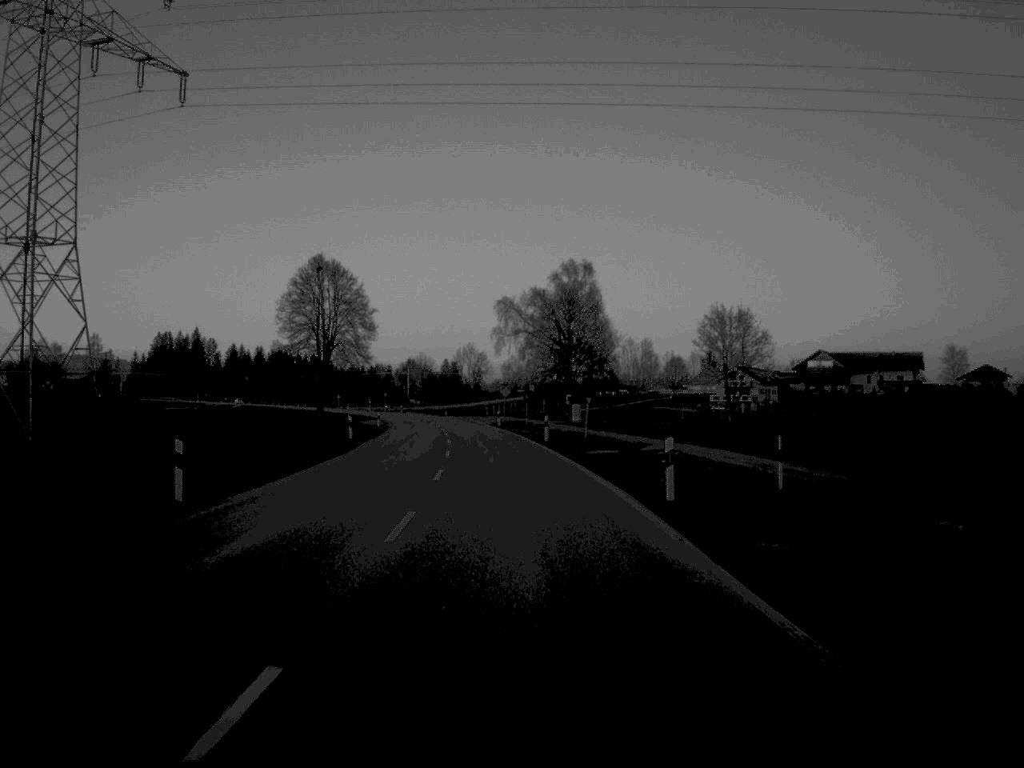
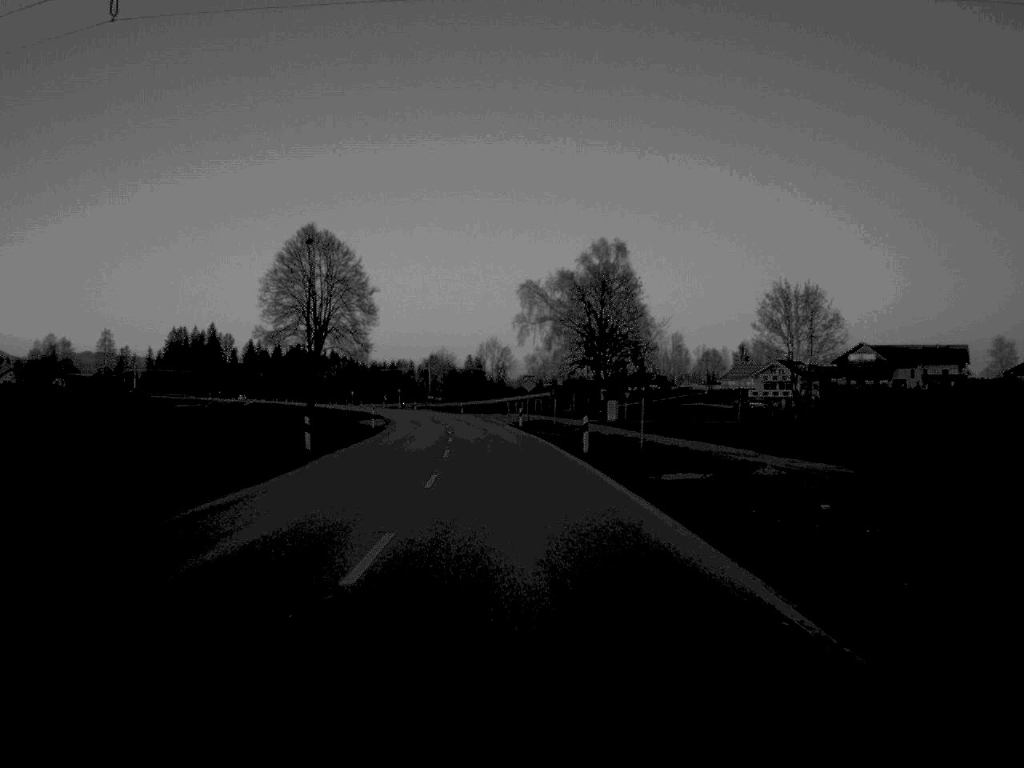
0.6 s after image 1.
(-0.2, +15.9) m; -1°
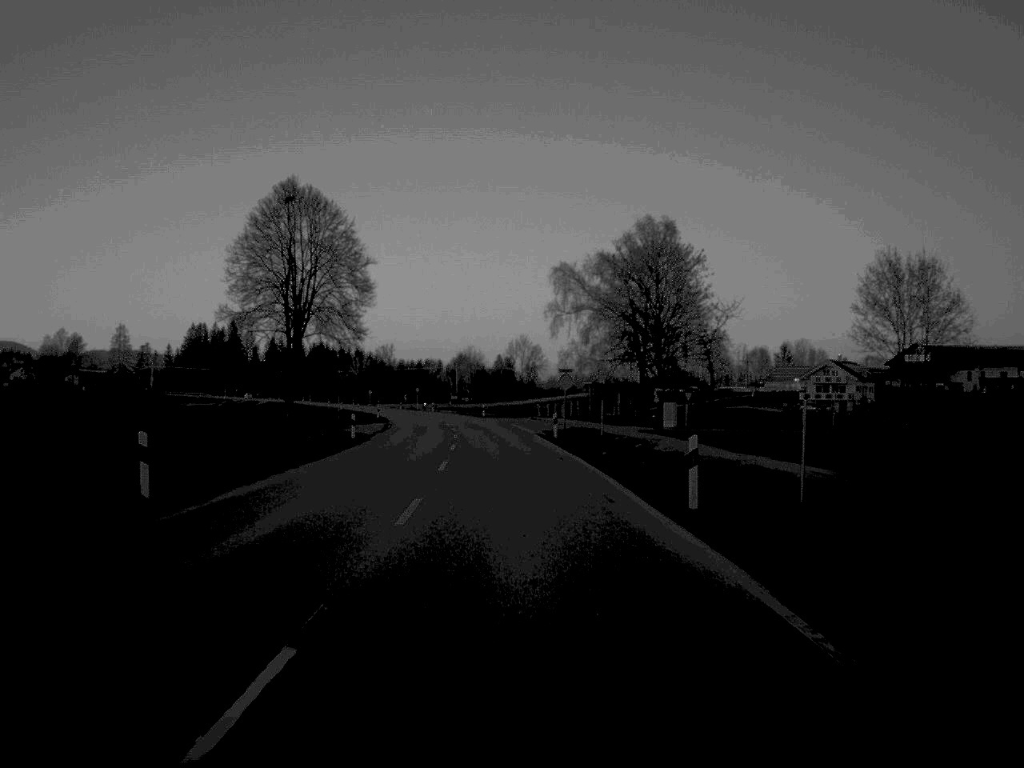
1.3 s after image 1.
(-0.2, +18.8) m; -1°
